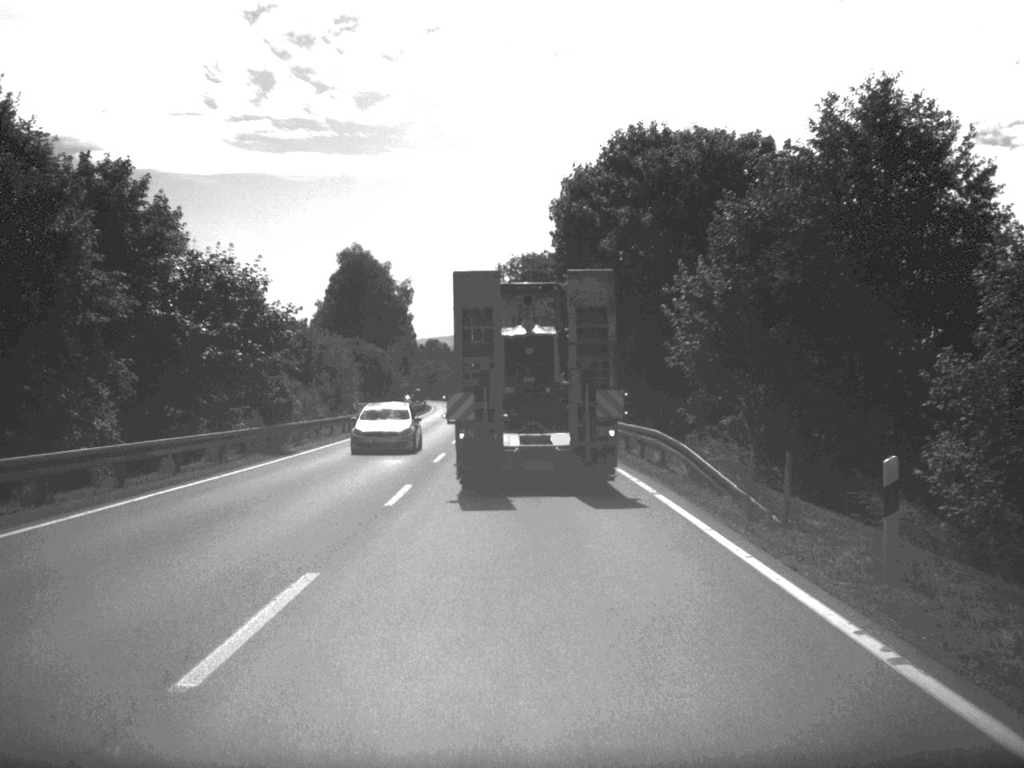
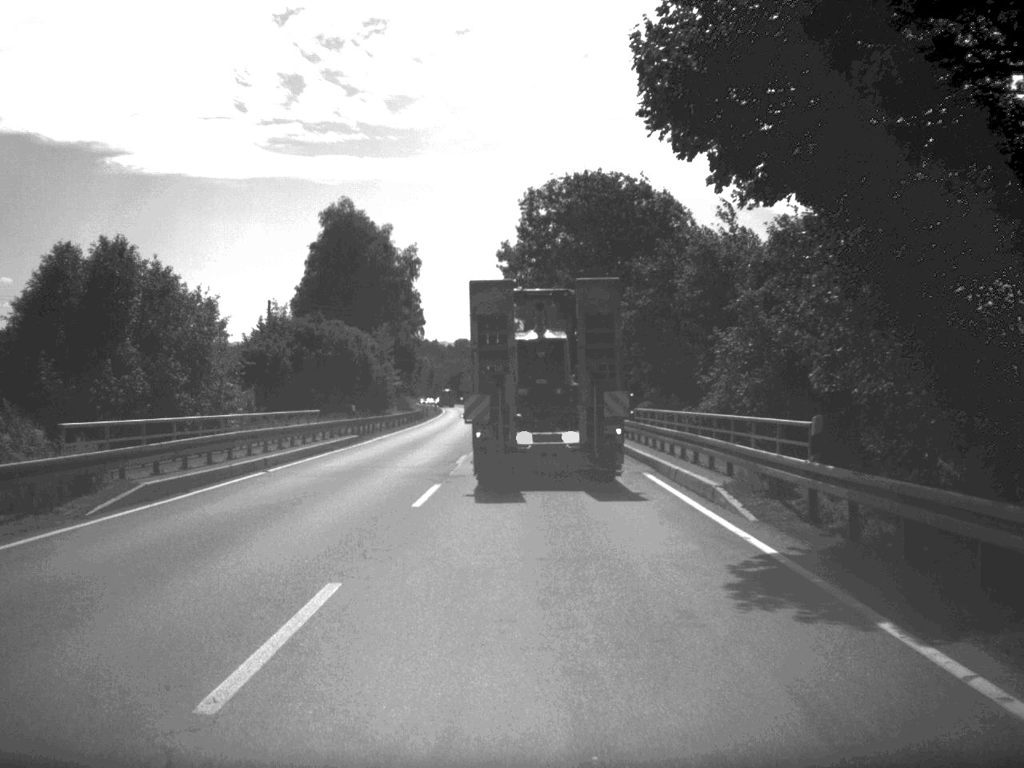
(-0.8, +47.1) m; -2°
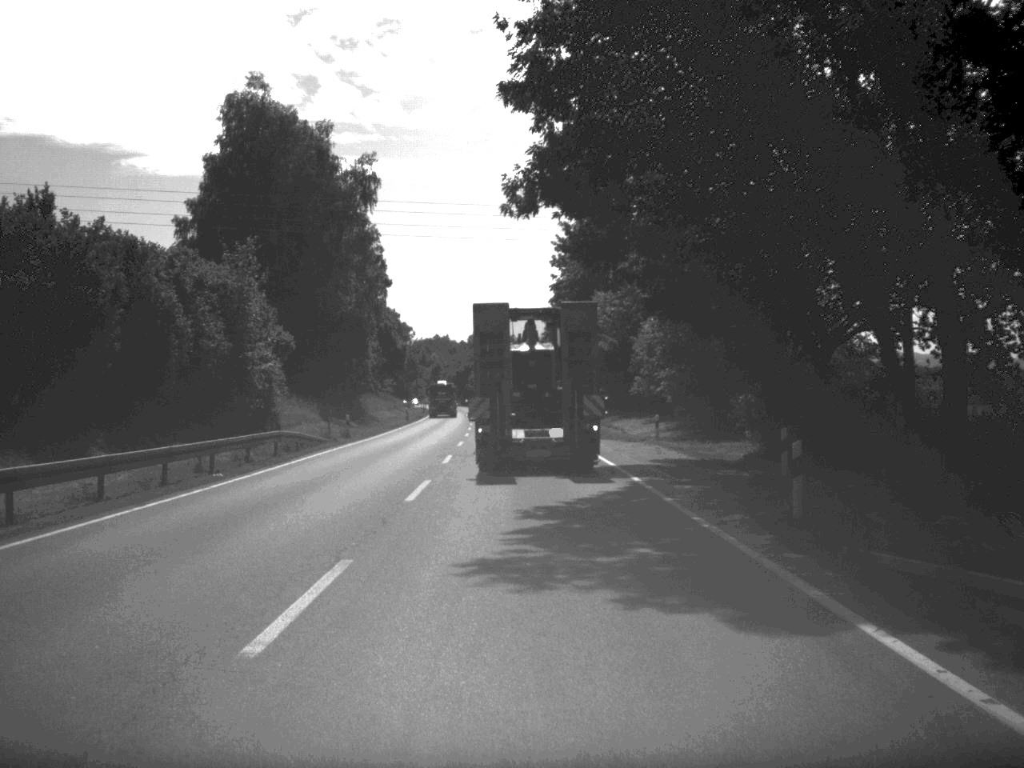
(-0.4, +57.6) m; -1°
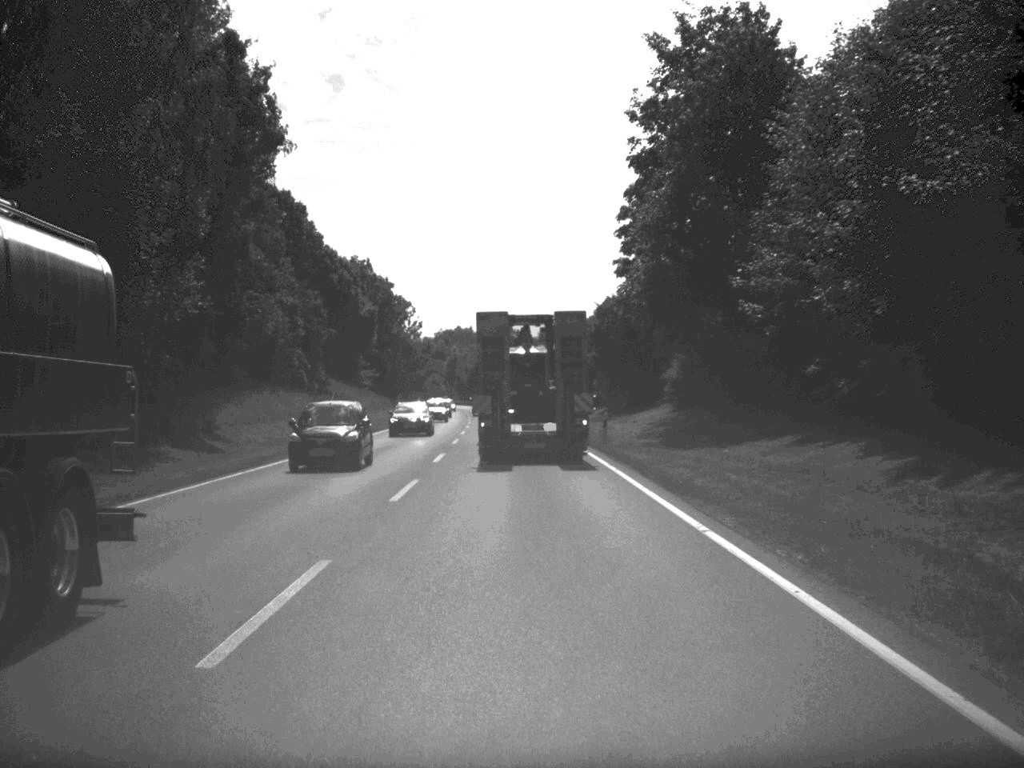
(-1.0, +58.9) m; -2°
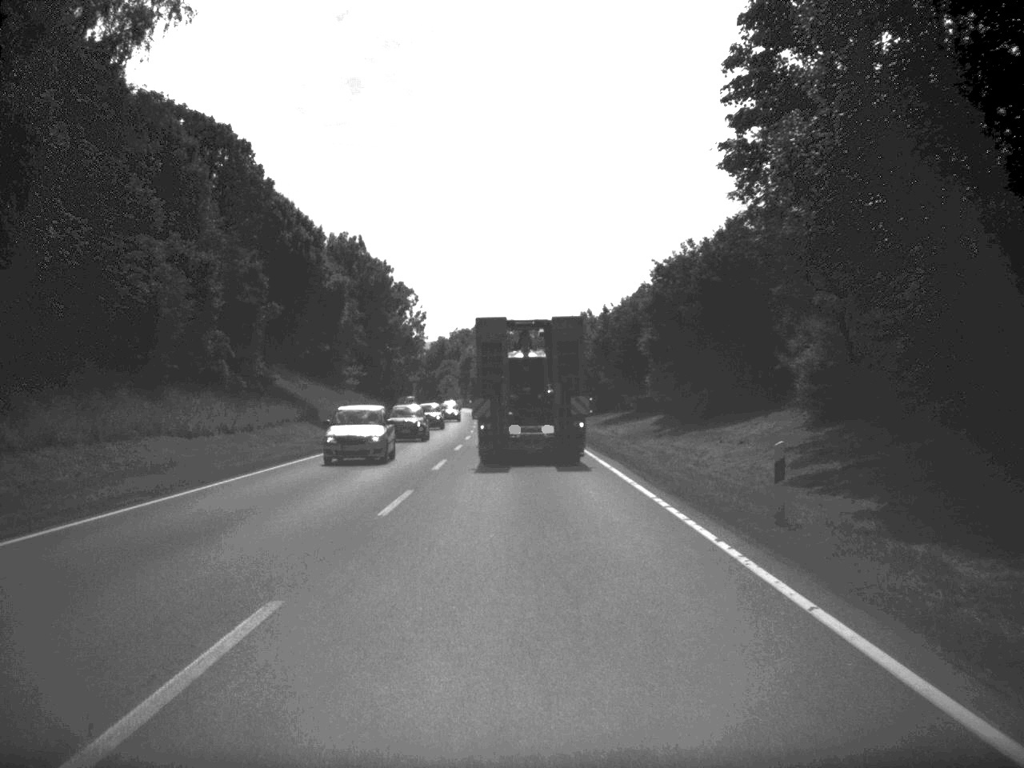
(-0.2, +25.8) m; -1°
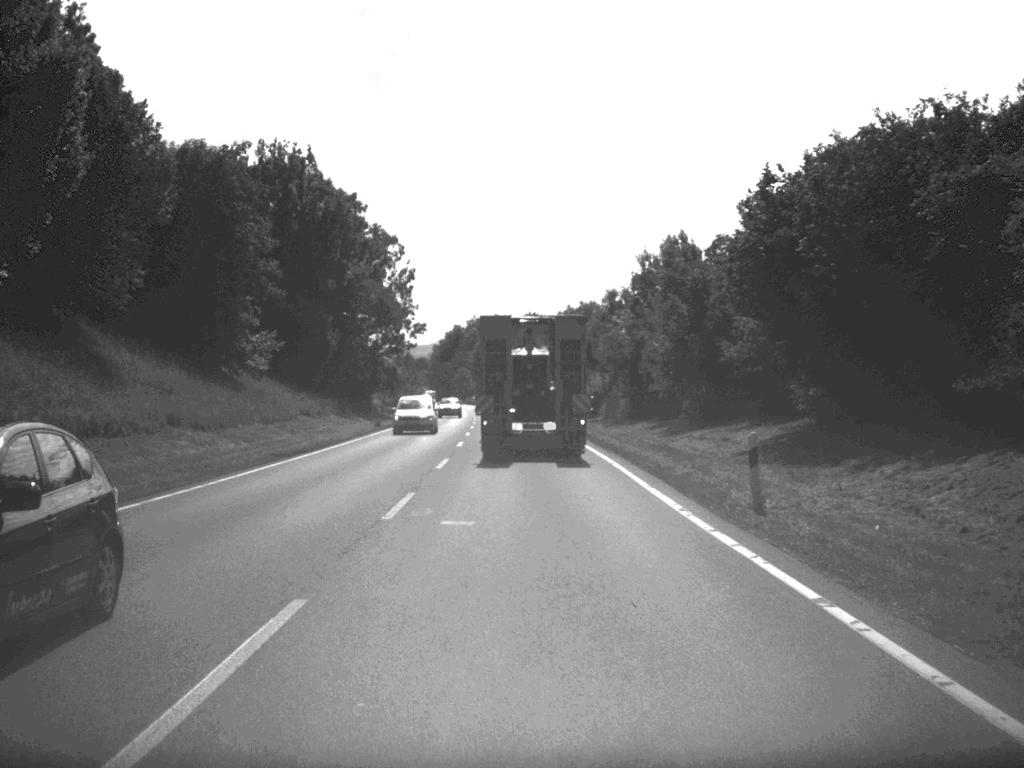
(-0.6, +47.6) m; -1°
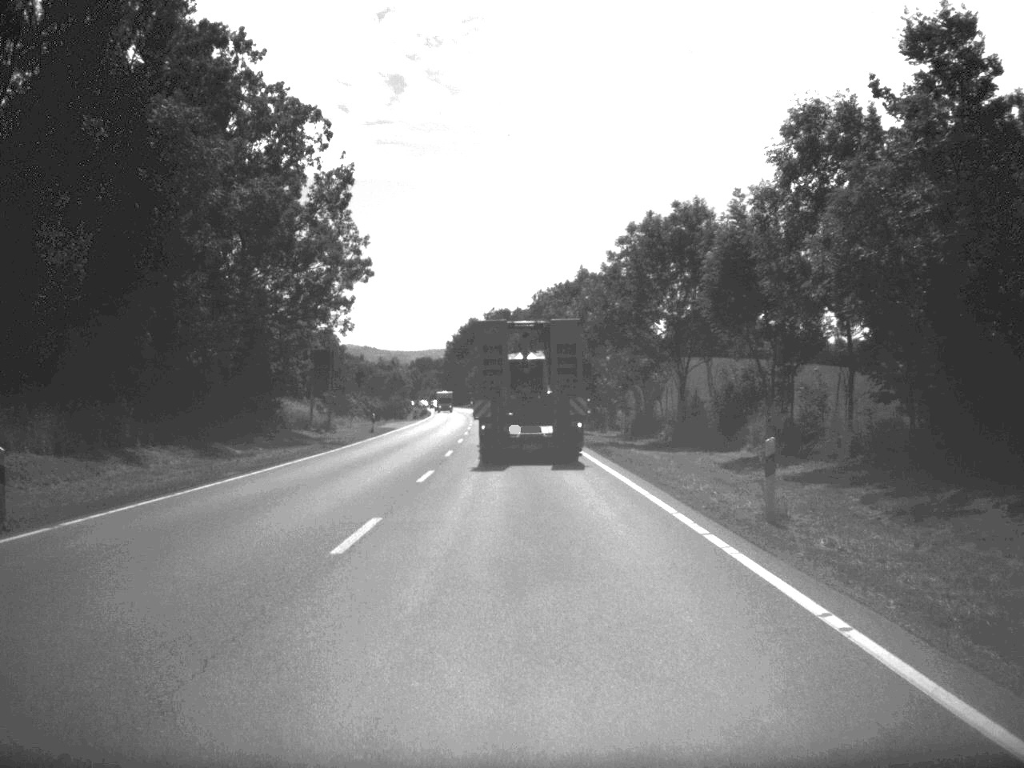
(-0.5, +50.3) m; -1°
